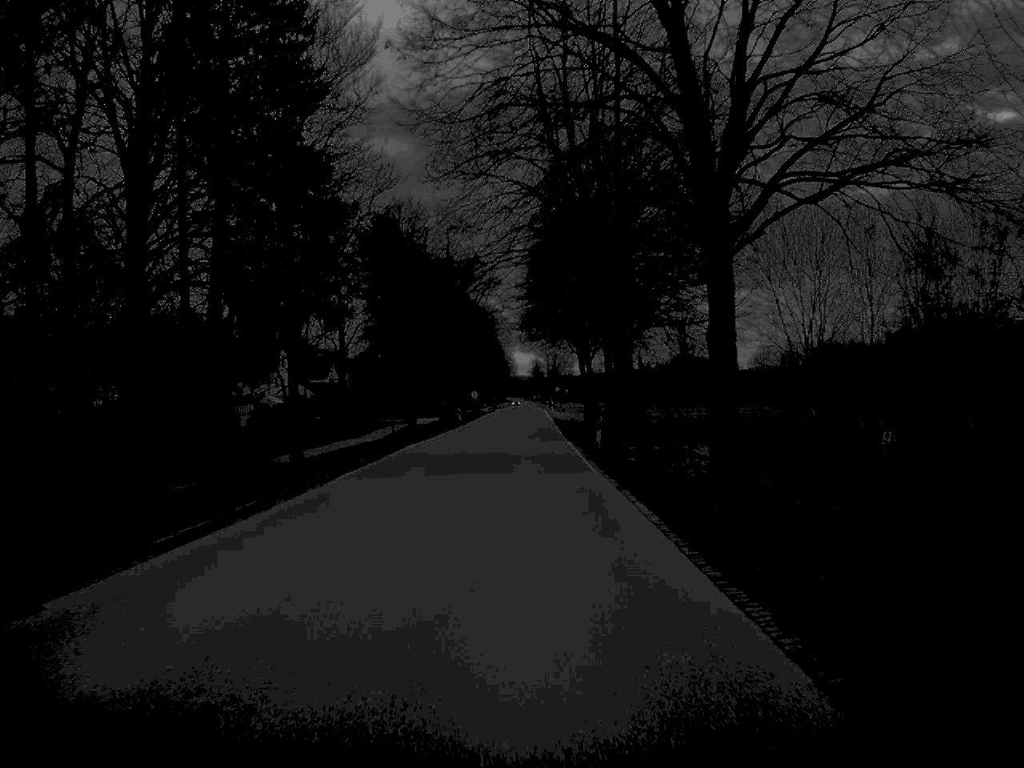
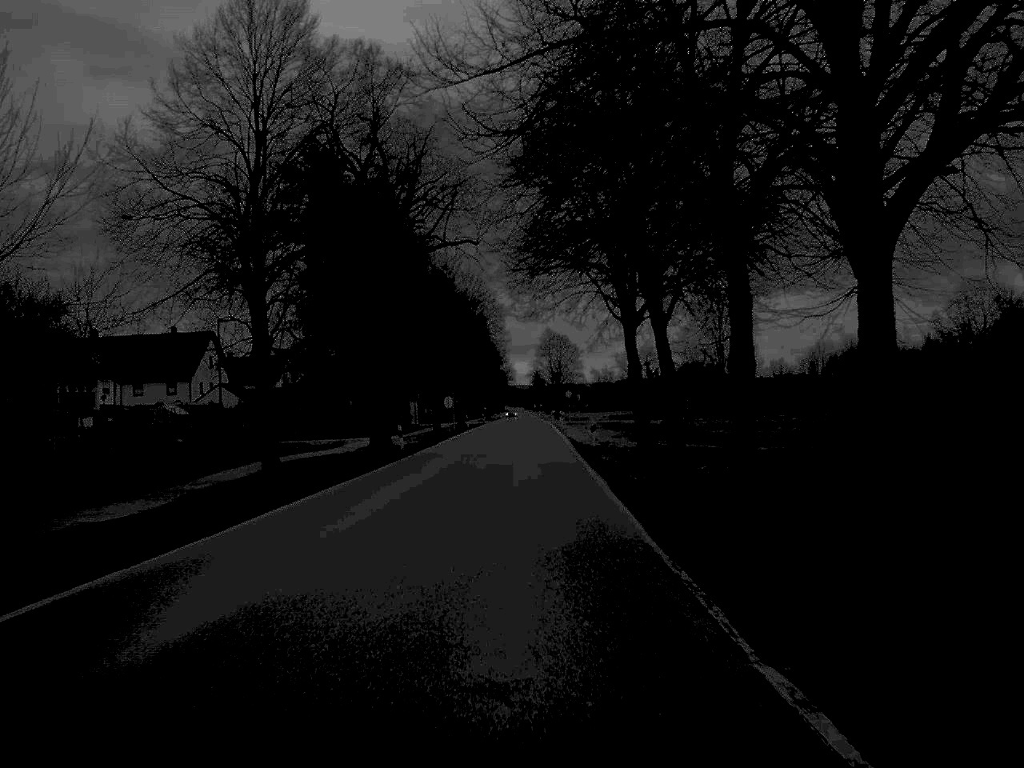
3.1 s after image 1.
(+0.1, +39.9) m; 0°
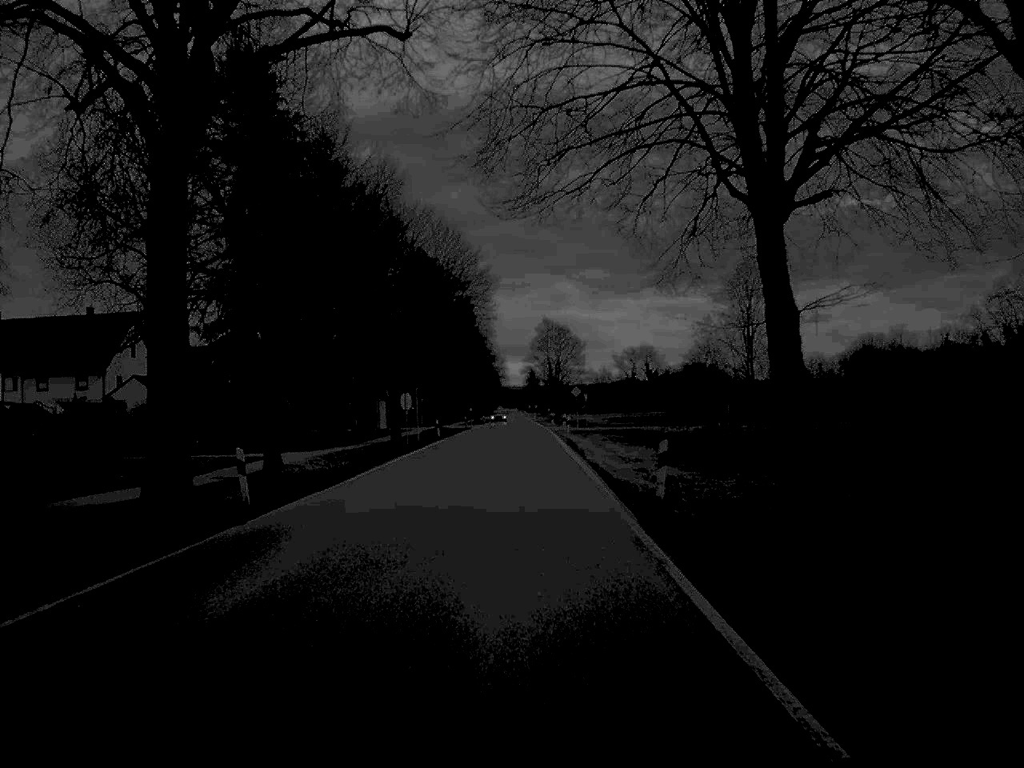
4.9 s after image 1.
(+0.1, +25.6) m; 0°
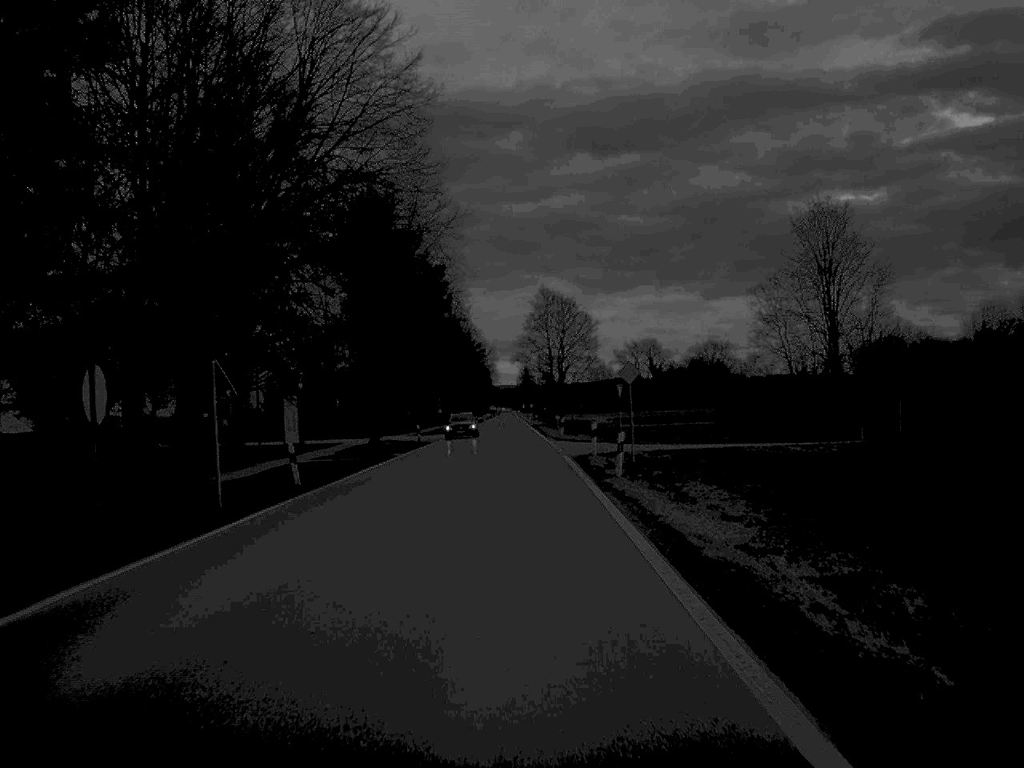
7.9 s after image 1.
(+0.2, +41.4) m; 0°
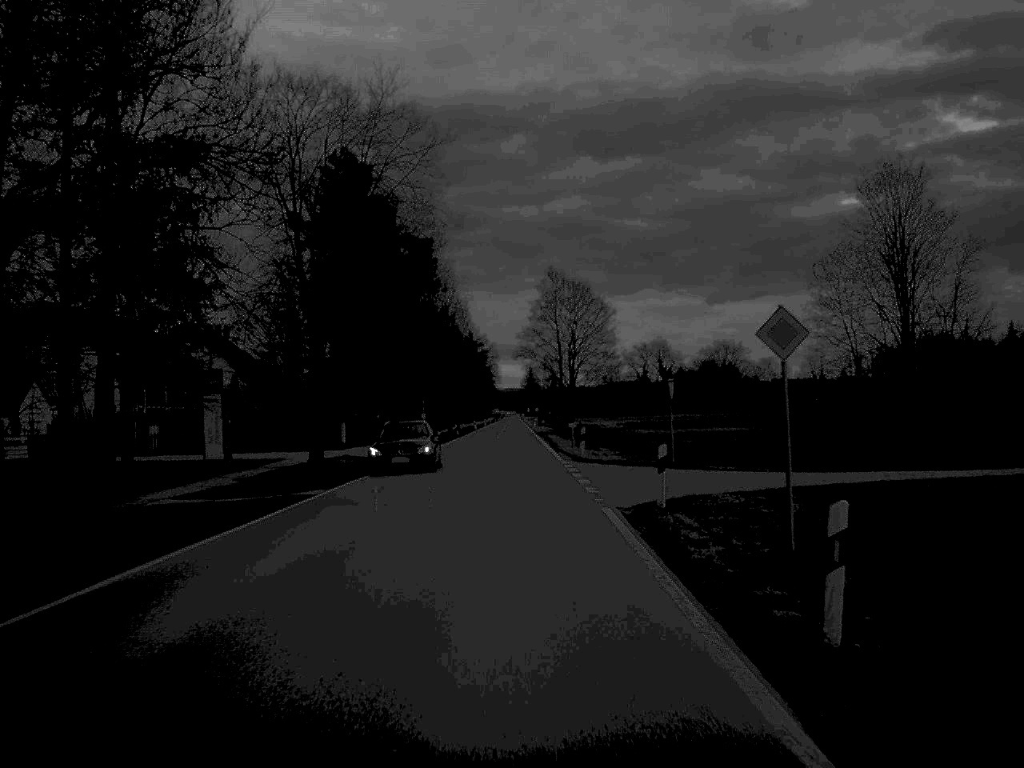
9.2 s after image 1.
(0.0, +19.0) m; 0°
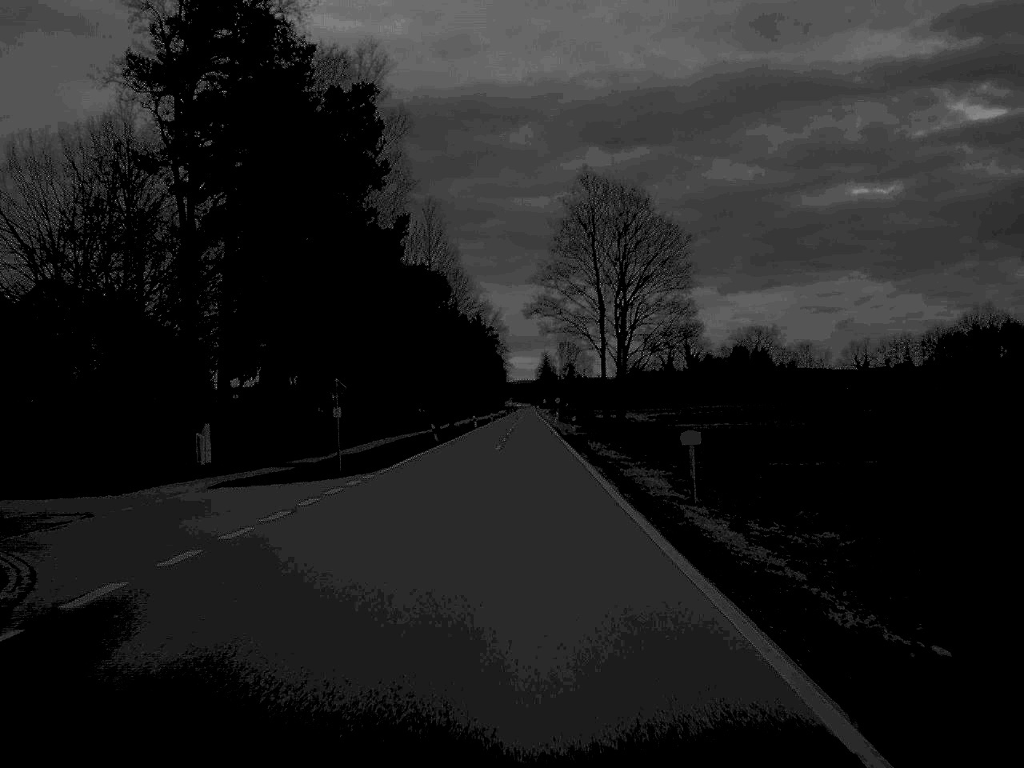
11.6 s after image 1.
(-0.3, +40.6) m; 0°
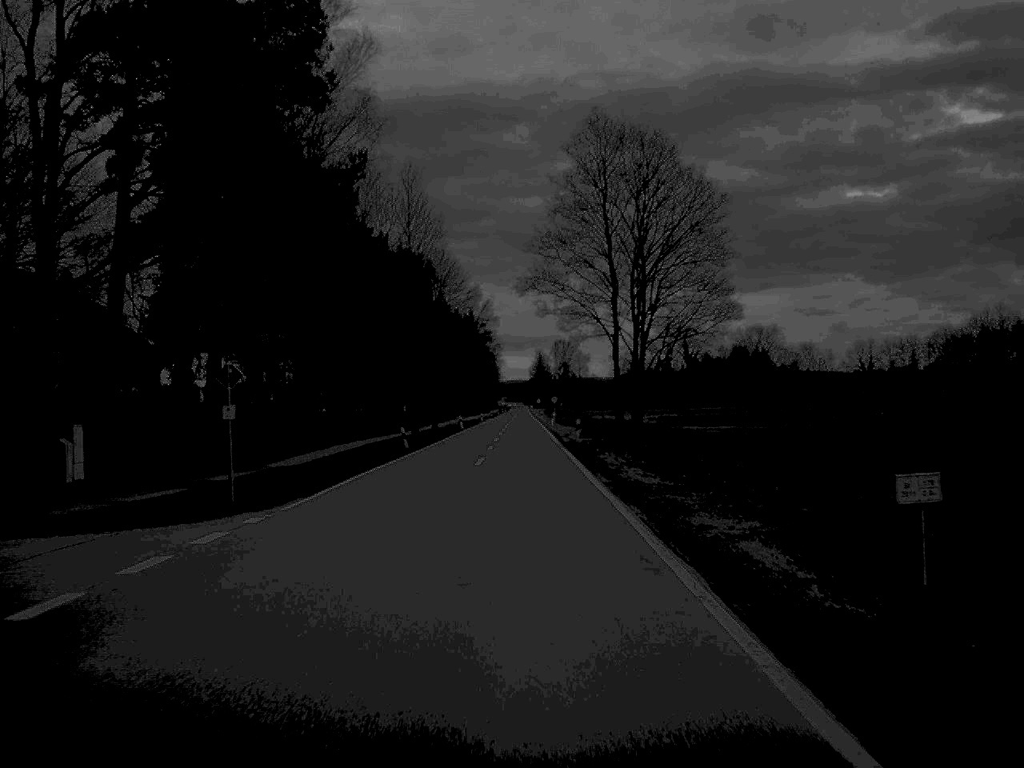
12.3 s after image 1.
(0.0, +13.0) m; 0°
